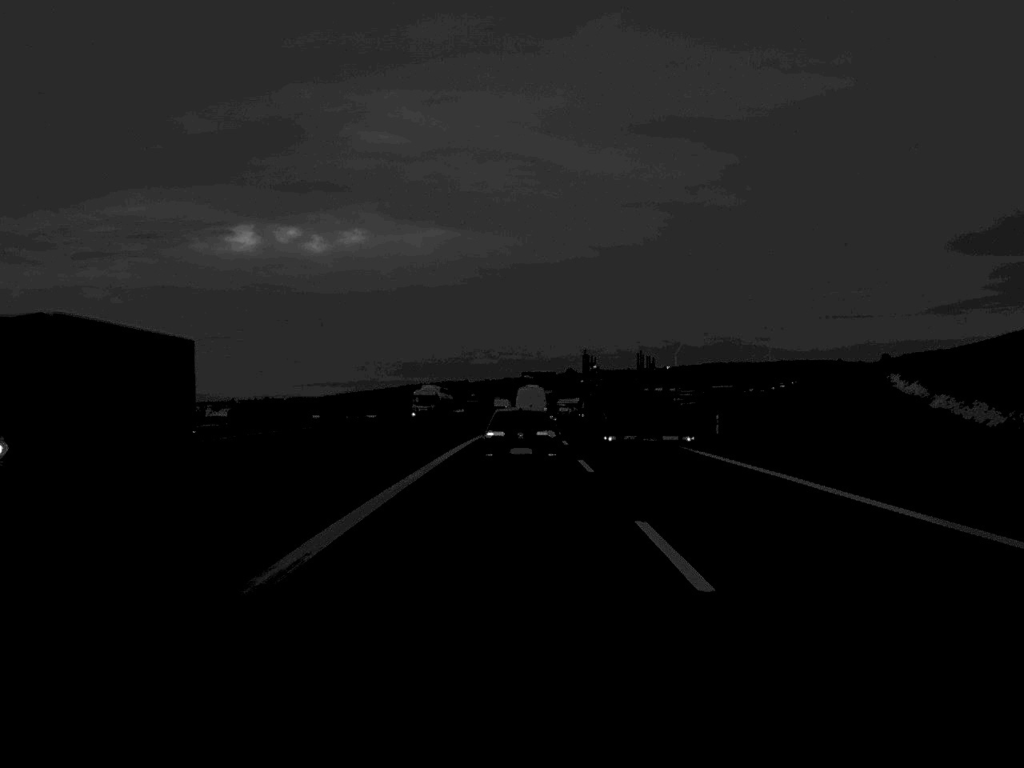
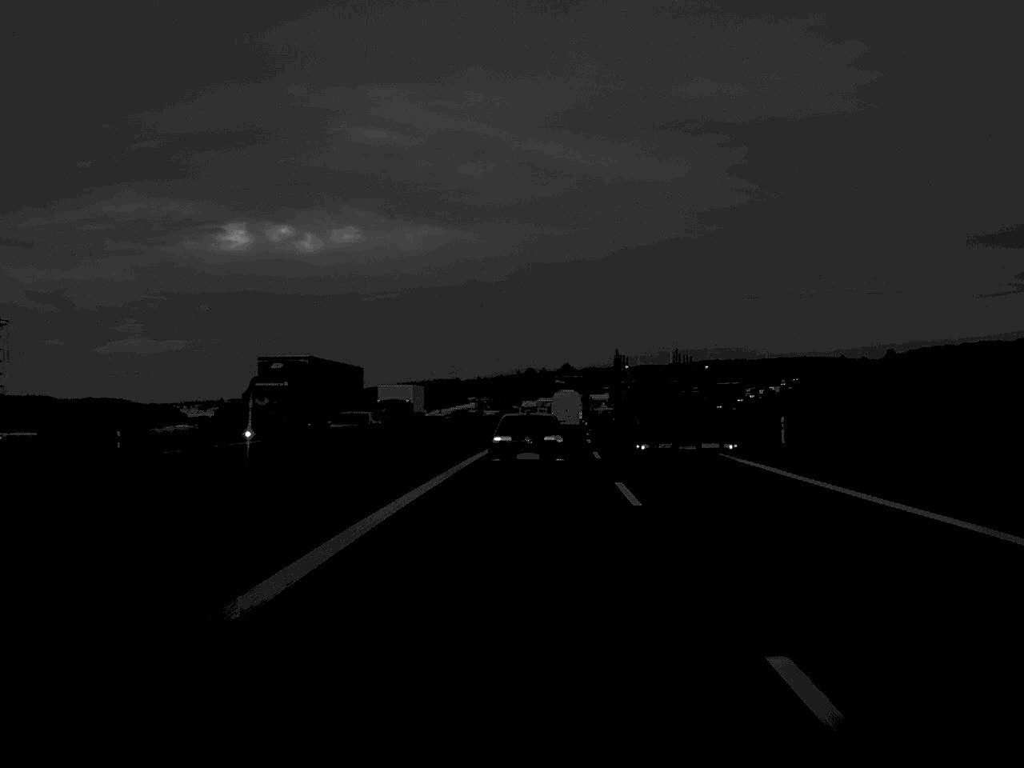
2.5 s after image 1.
(+0.2, +62.5) m; 0°
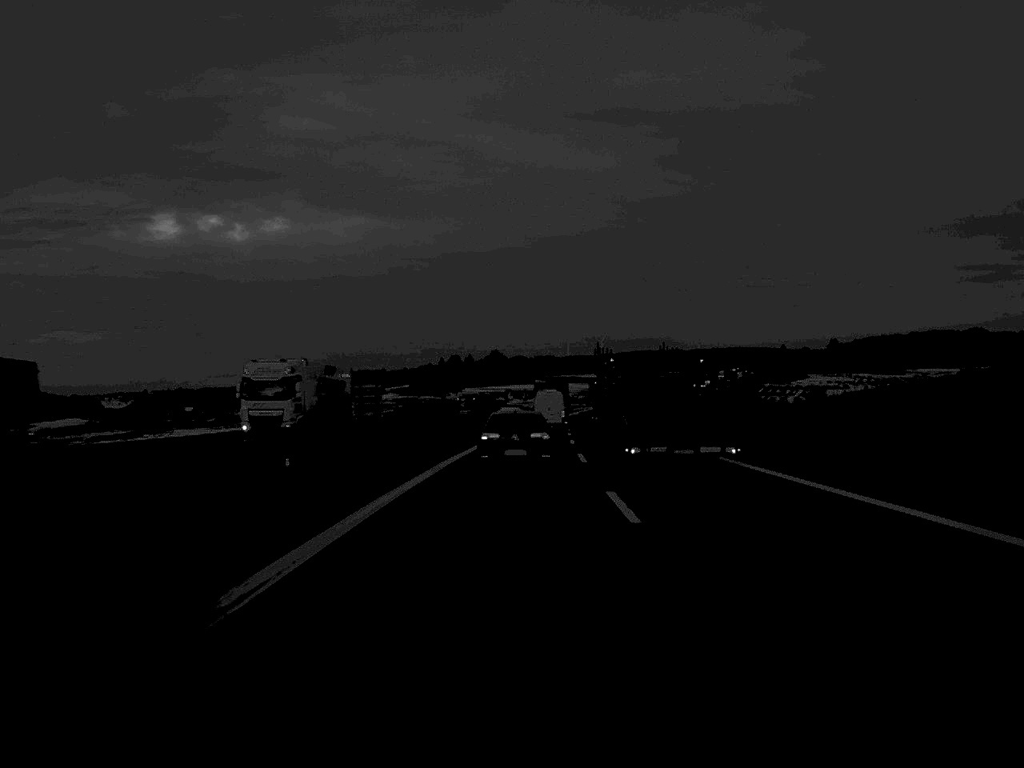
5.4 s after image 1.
(+2.1, +75.1) m; +3°
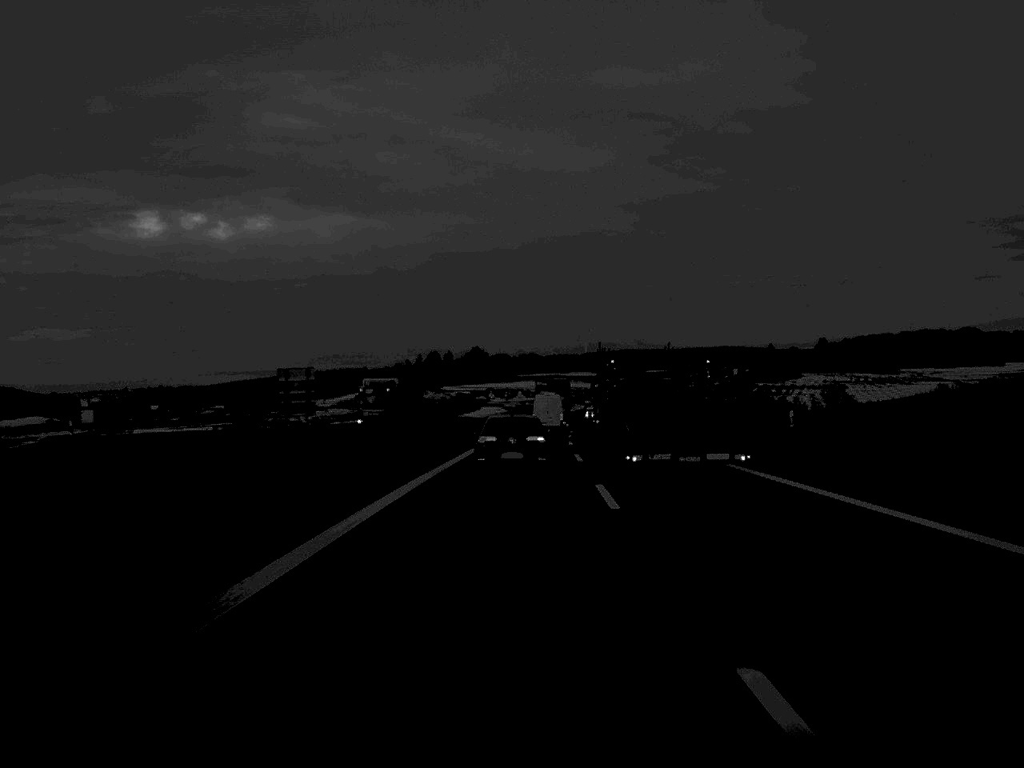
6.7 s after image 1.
(+0.2, +32.6) m; +1°
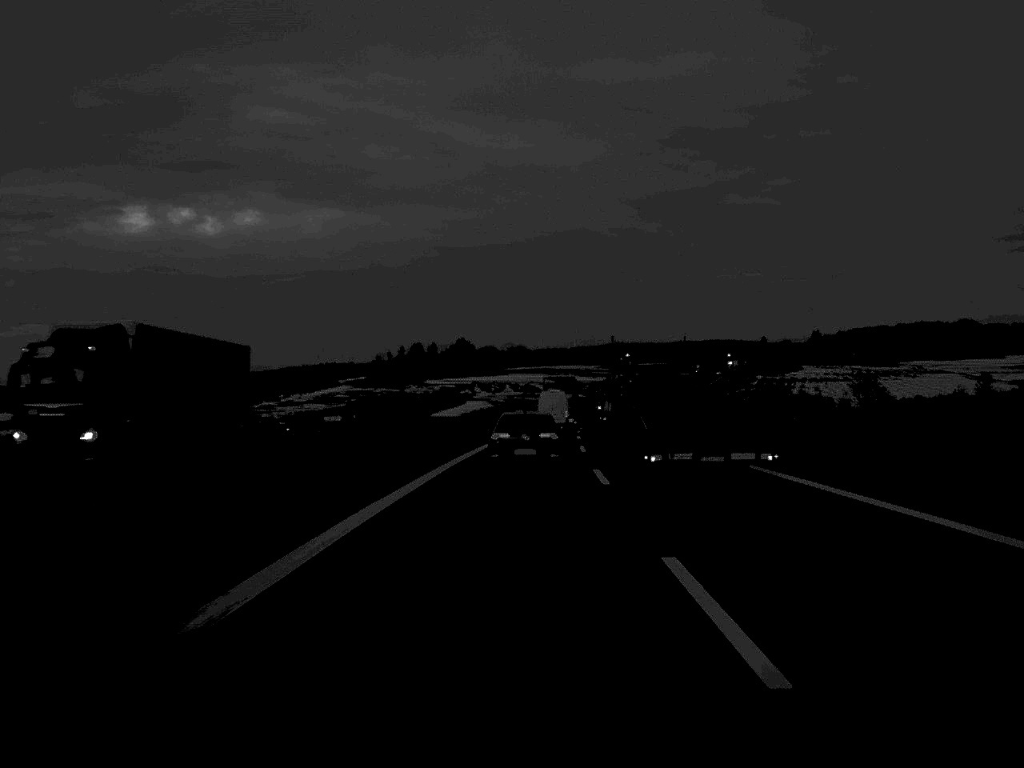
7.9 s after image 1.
(+0.1, +30.6) m; +1°
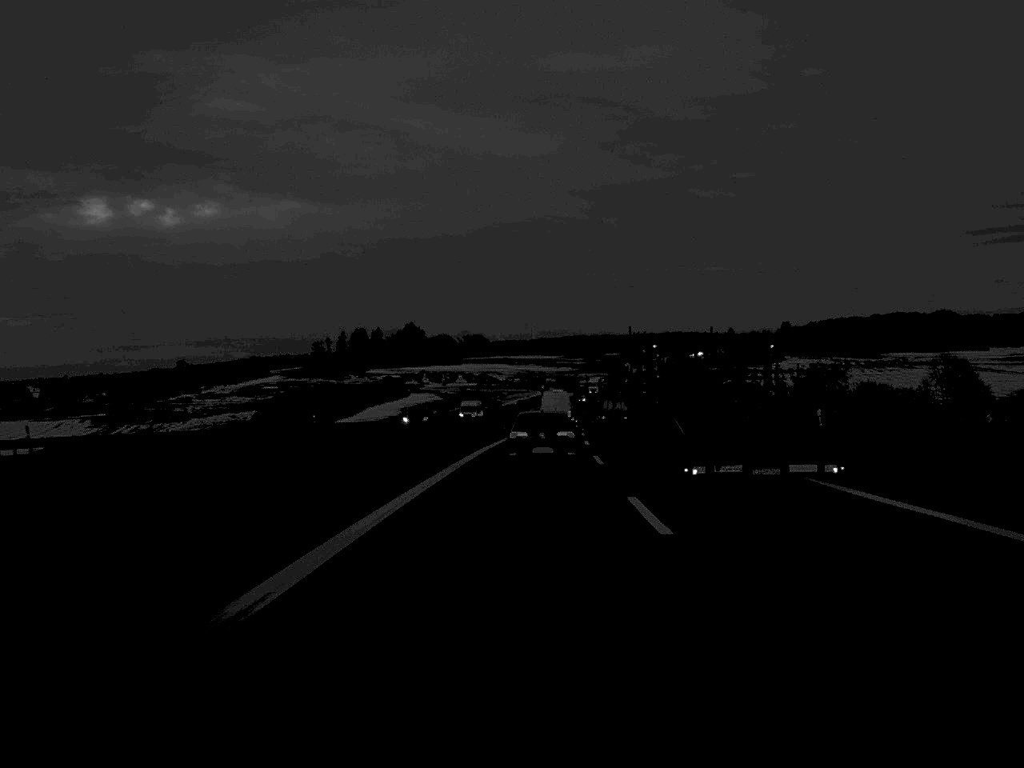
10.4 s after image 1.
(+1.1, +63.8) m; +2°
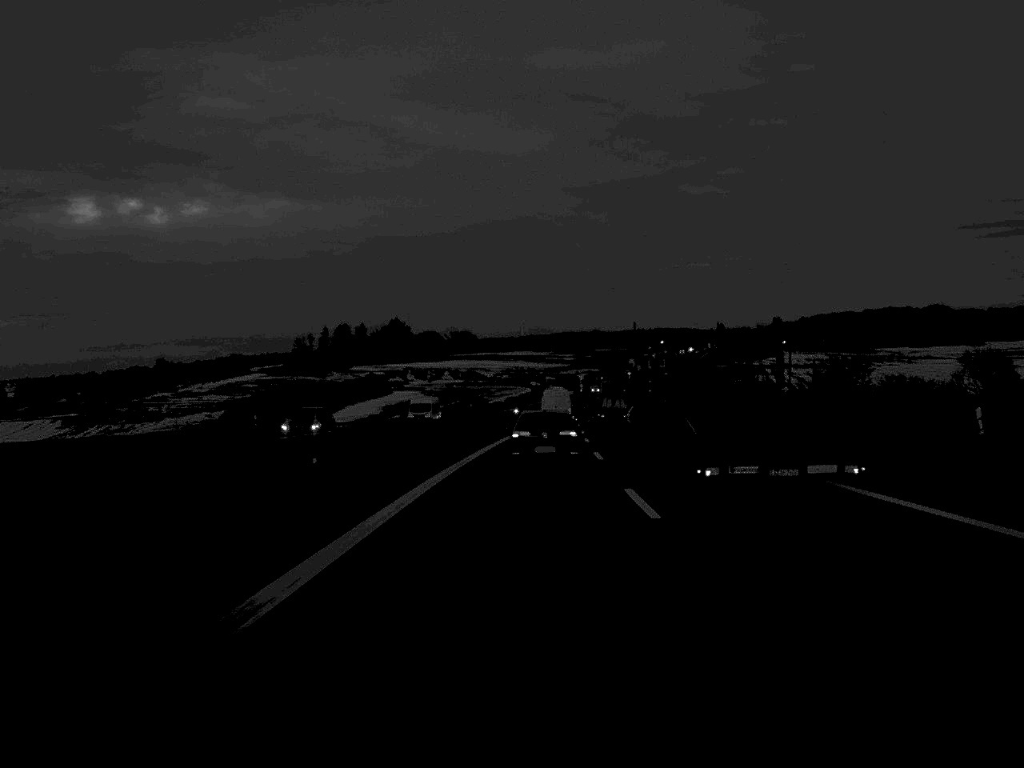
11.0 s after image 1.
(+0.1, +15.8) m; 0°
